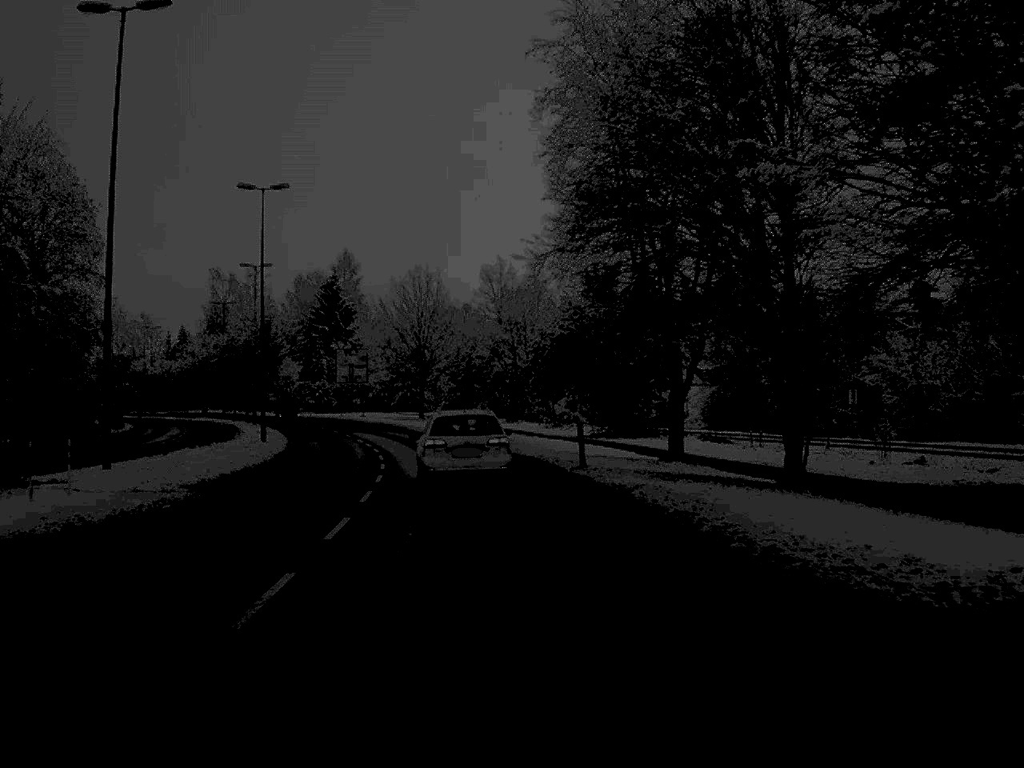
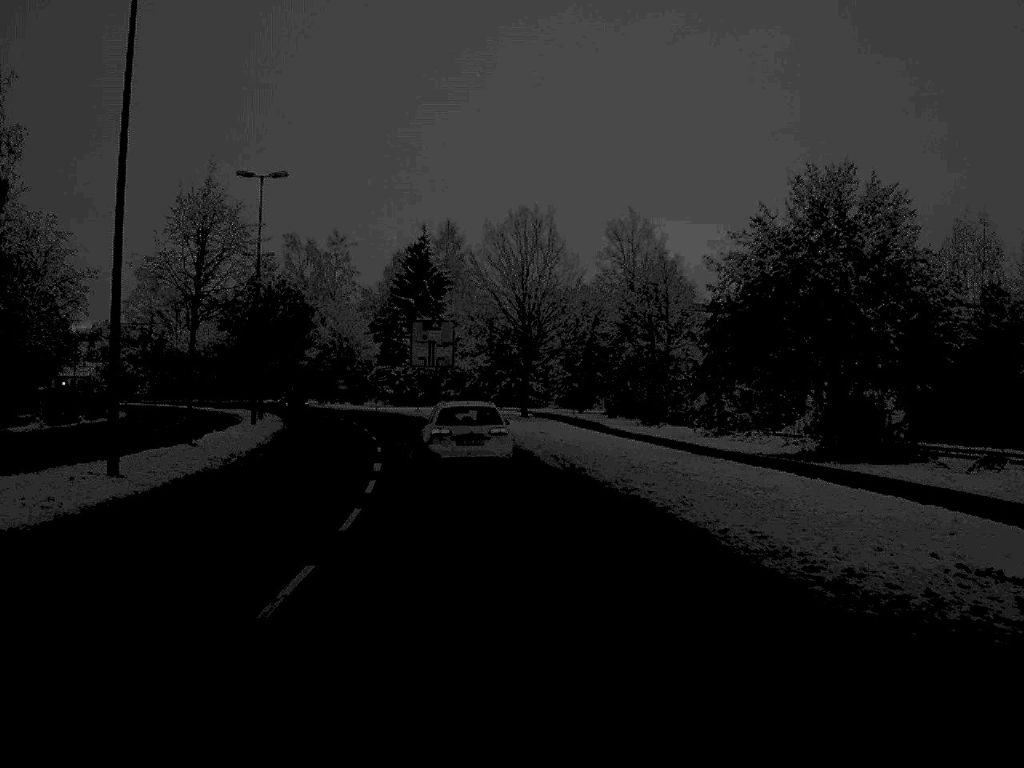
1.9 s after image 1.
(-1.5, +29.6) m; -5°
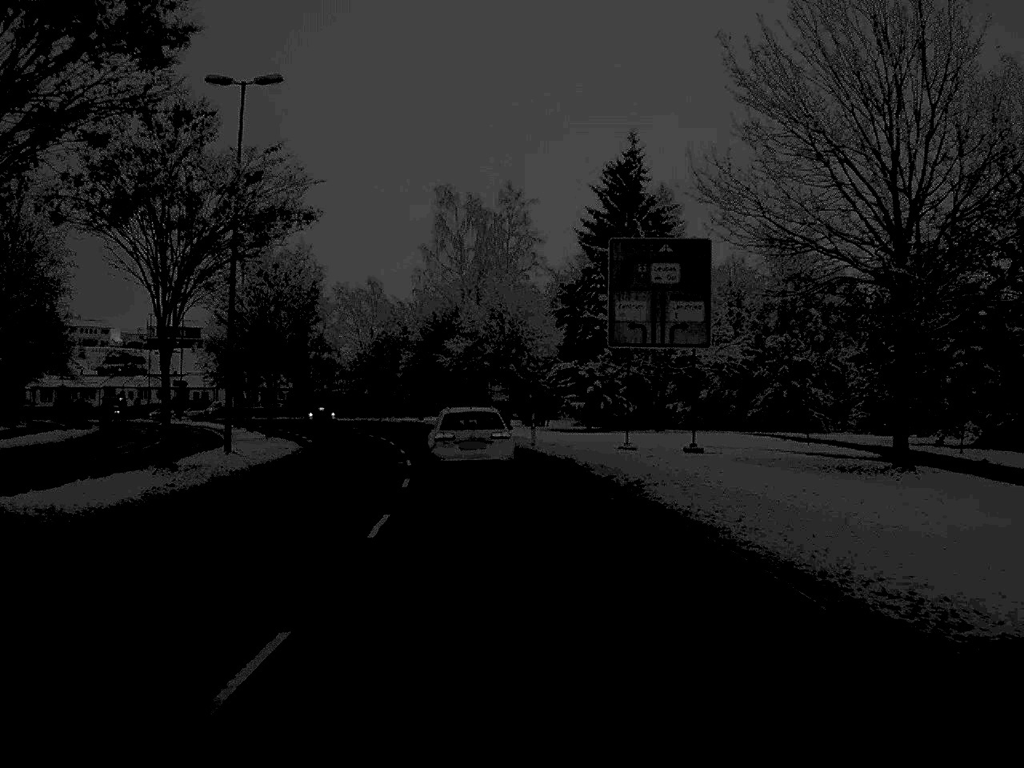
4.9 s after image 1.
(-3.9, +48.1) m; -9°
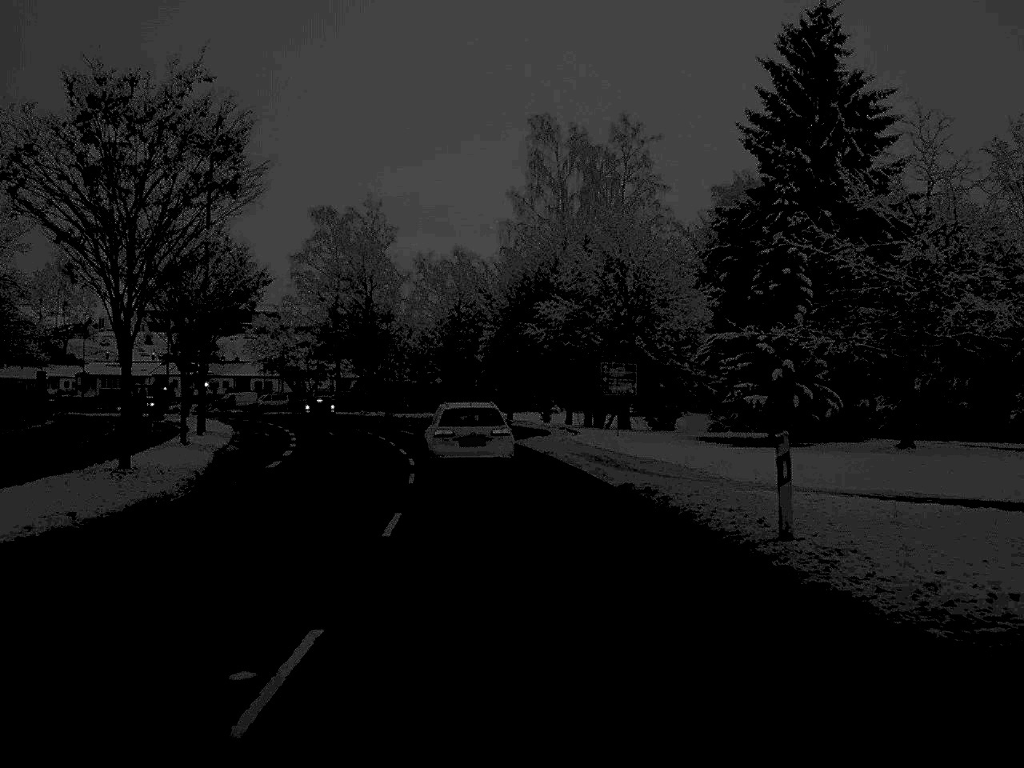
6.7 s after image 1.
(-1.0, +26.8) m; -5°
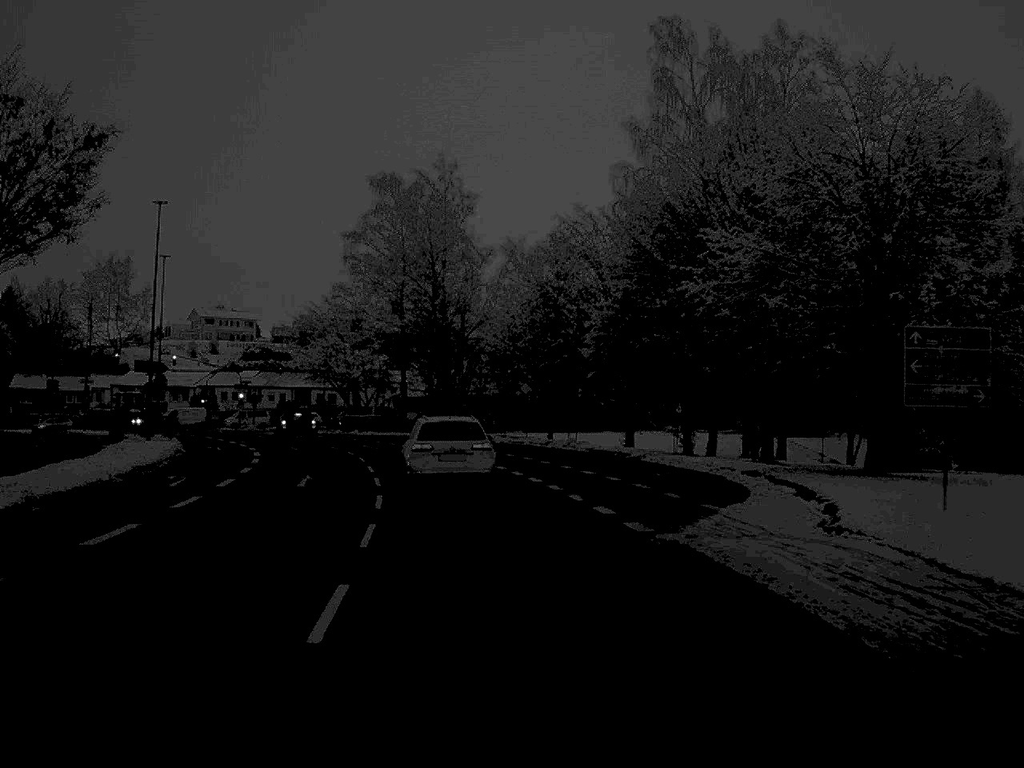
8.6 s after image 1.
(-1.1, +26.8) m; -4°
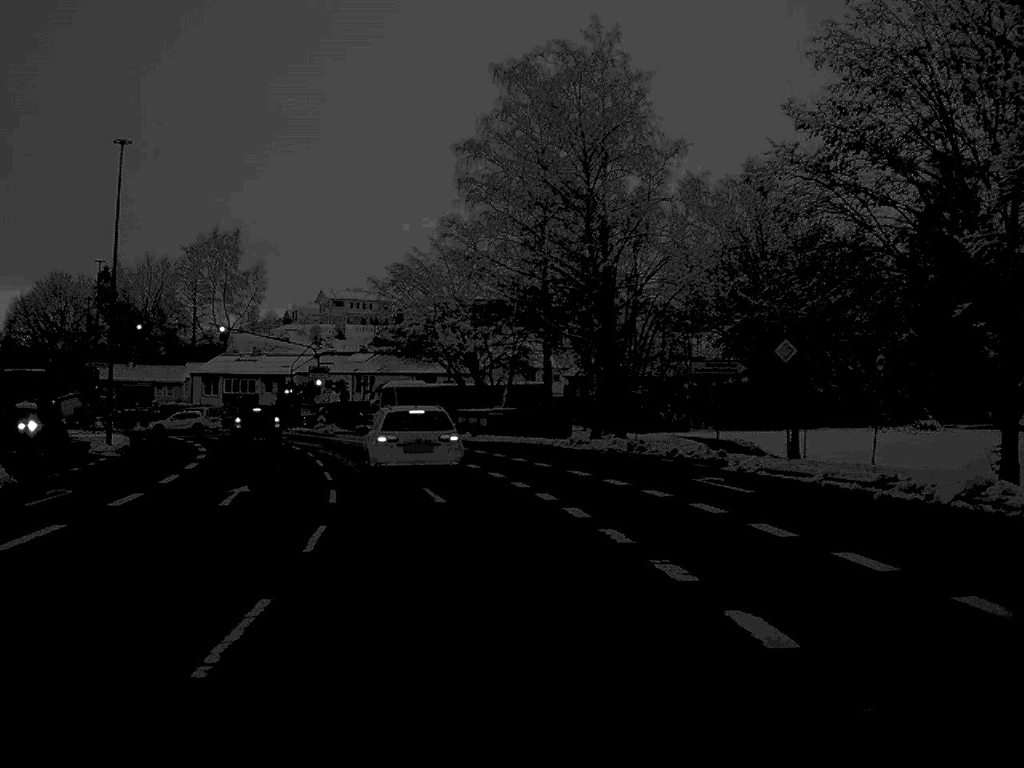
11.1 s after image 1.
(-2.0, +32.0) m; -7°
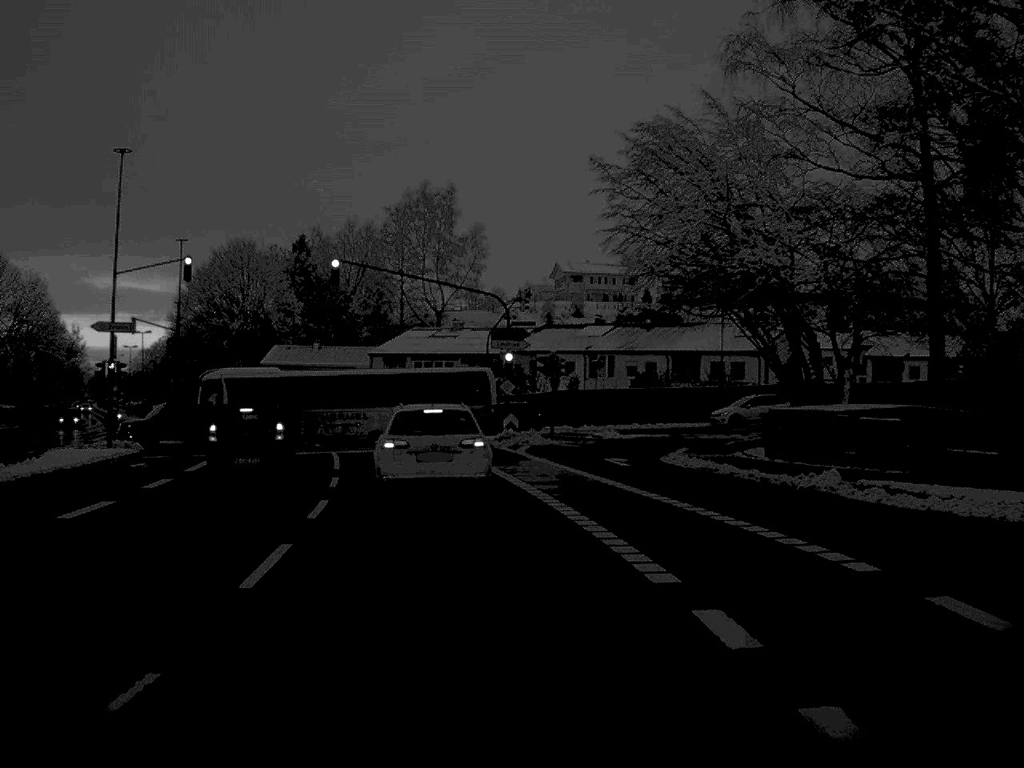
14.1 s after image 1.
(-3.1, +33.1) m; -11°
